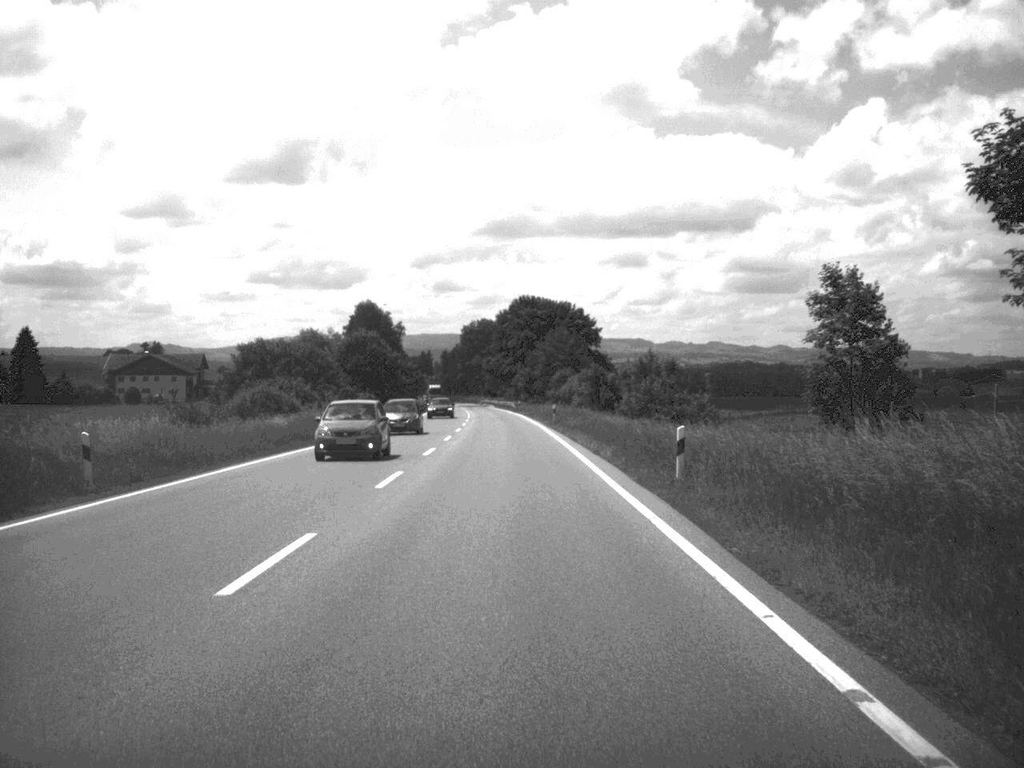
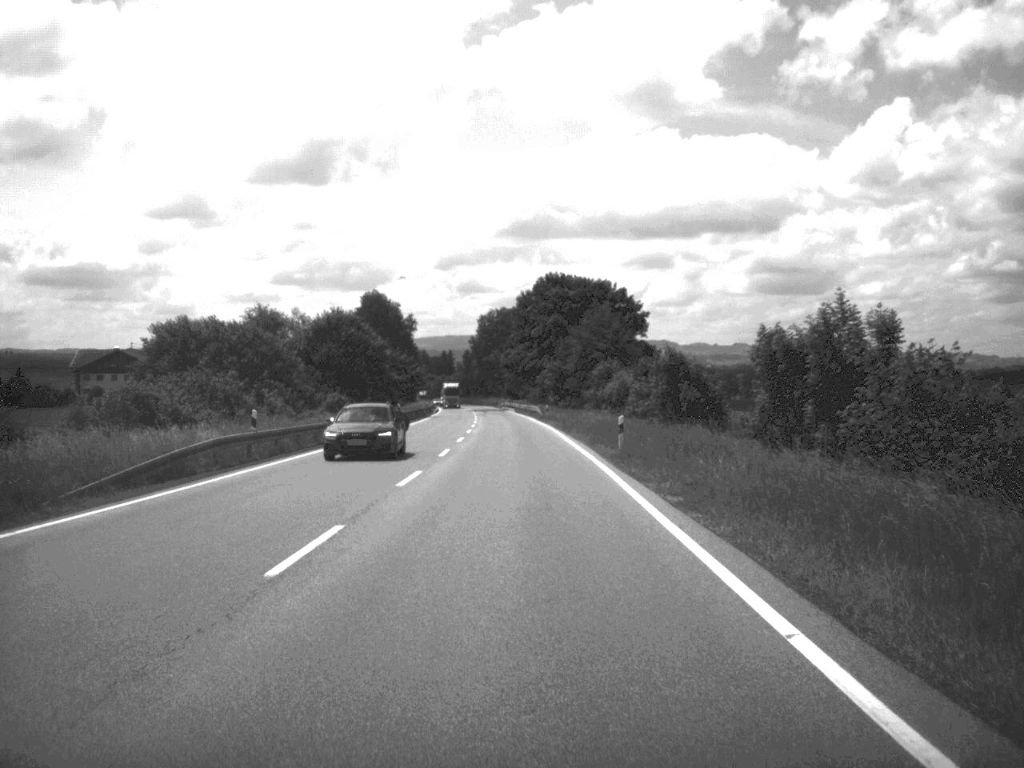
(-0.4, +33.9) m; -1°
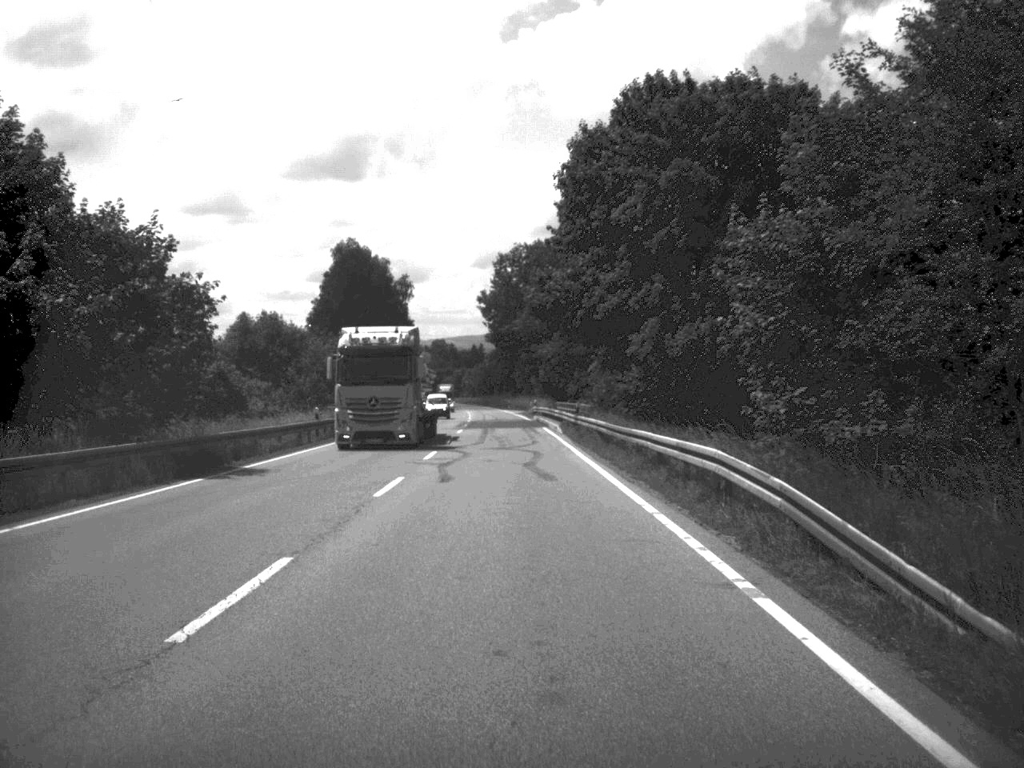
(-1.3, +85.3) m; -2°
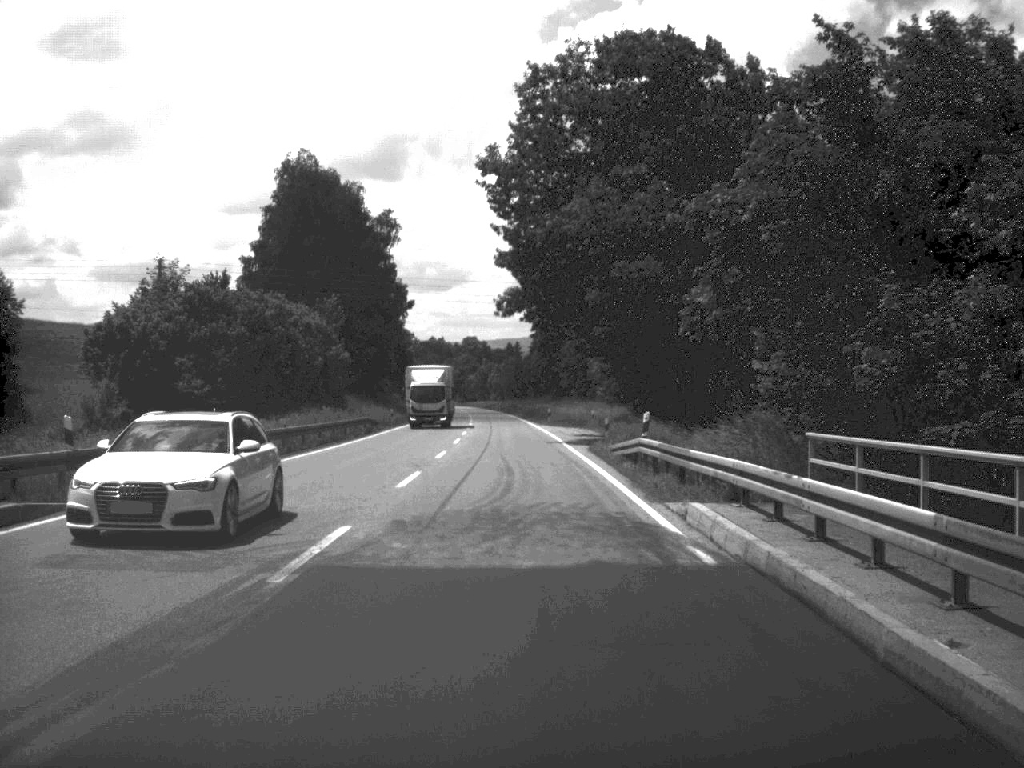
(-1.1, +67.9) m; -2°
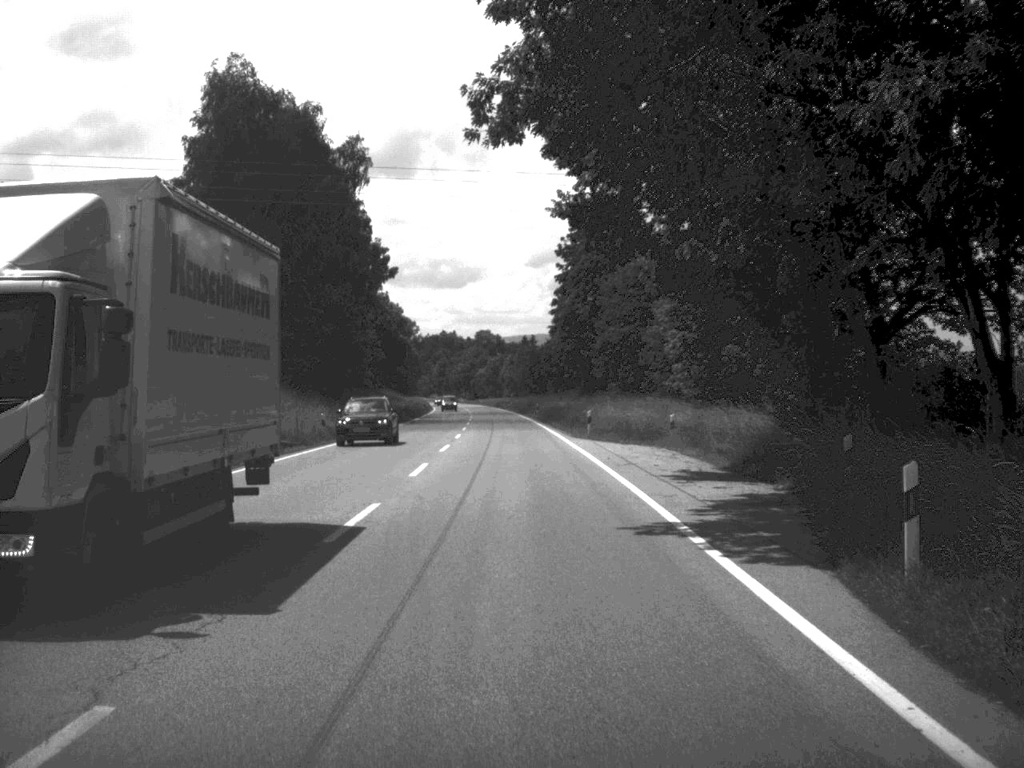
(-0.3, +32.9) m; -1°
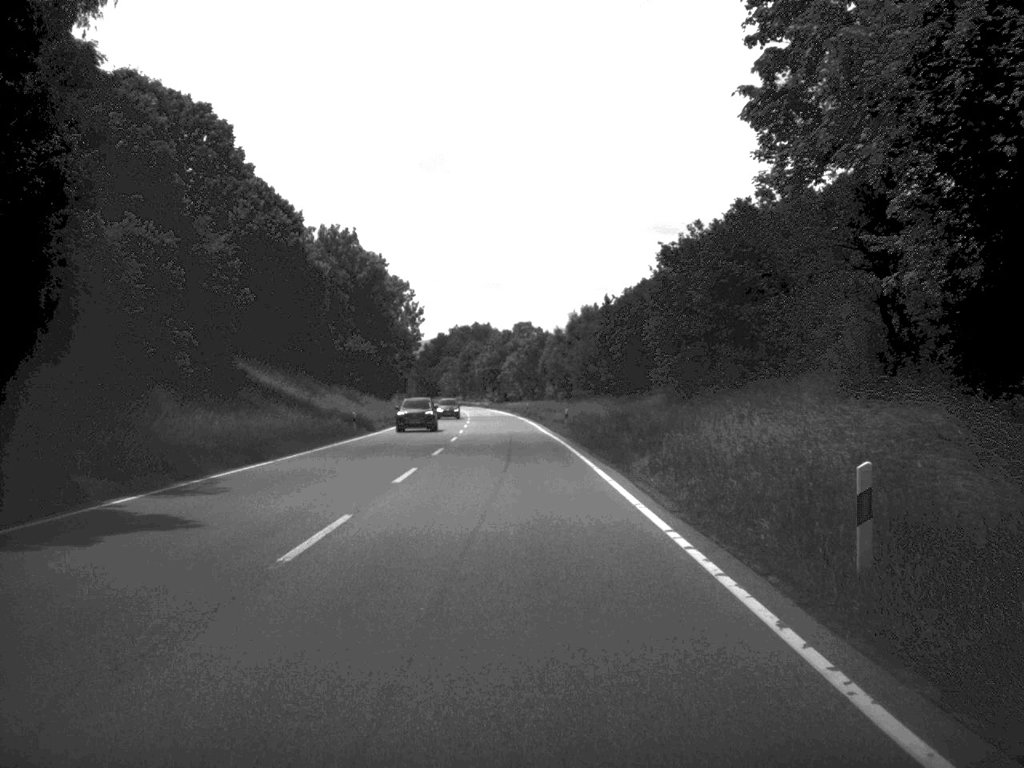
(-1.6, +83.8) m; -2°
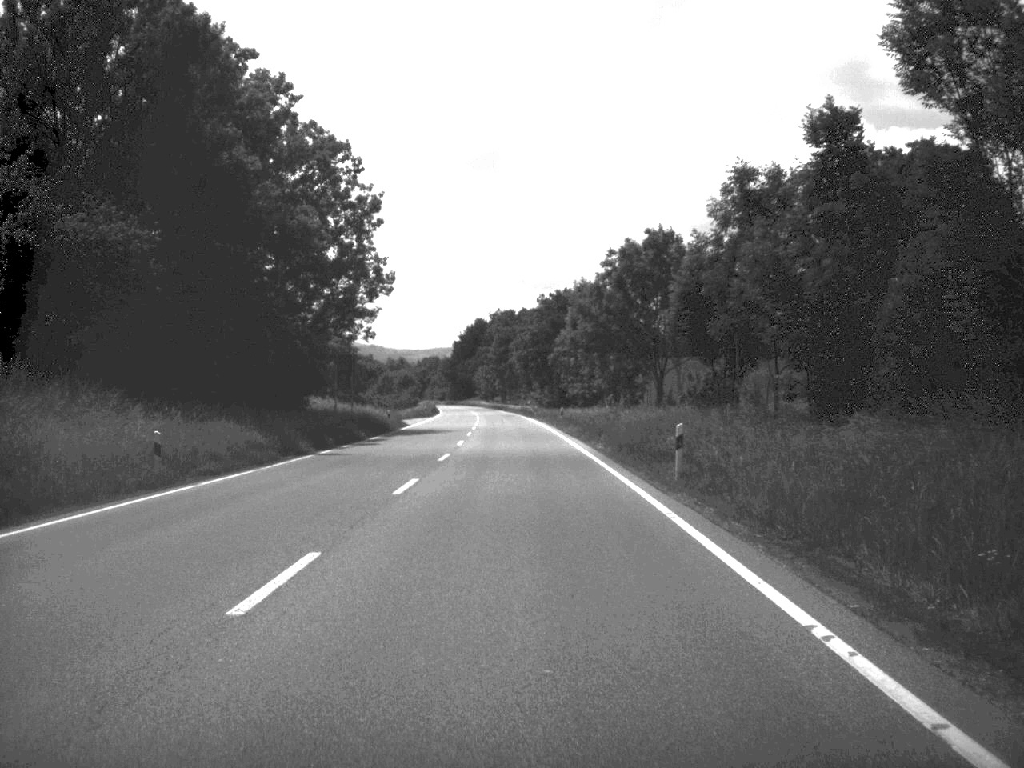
(-1.9, +84.8) m; -3°
